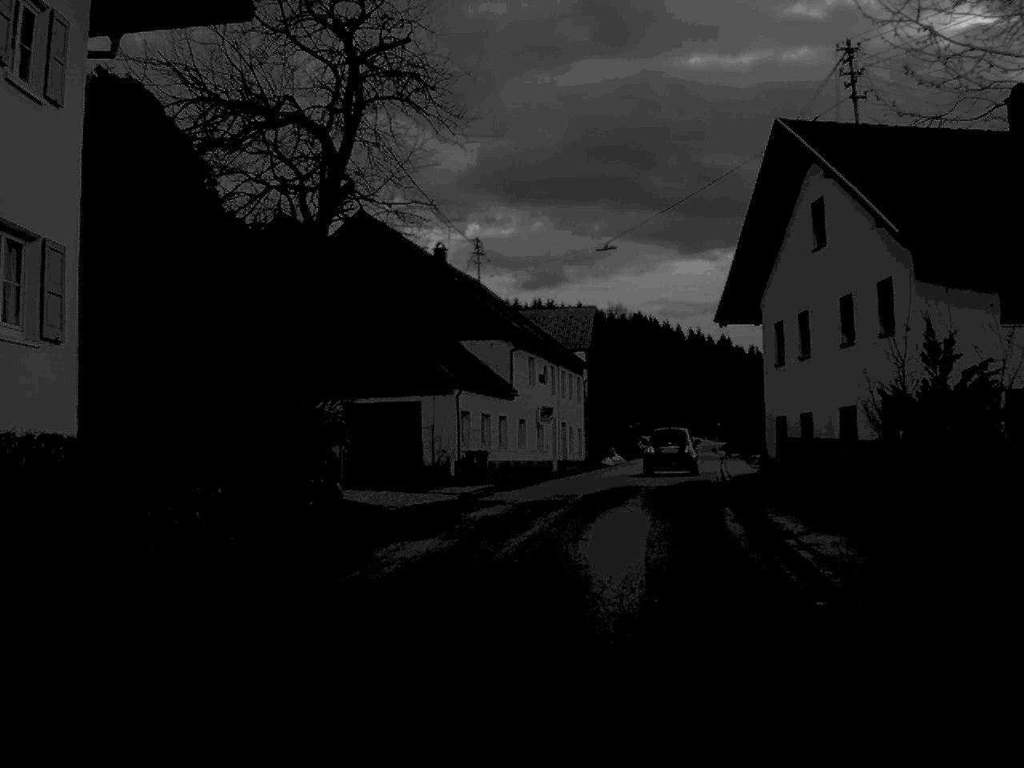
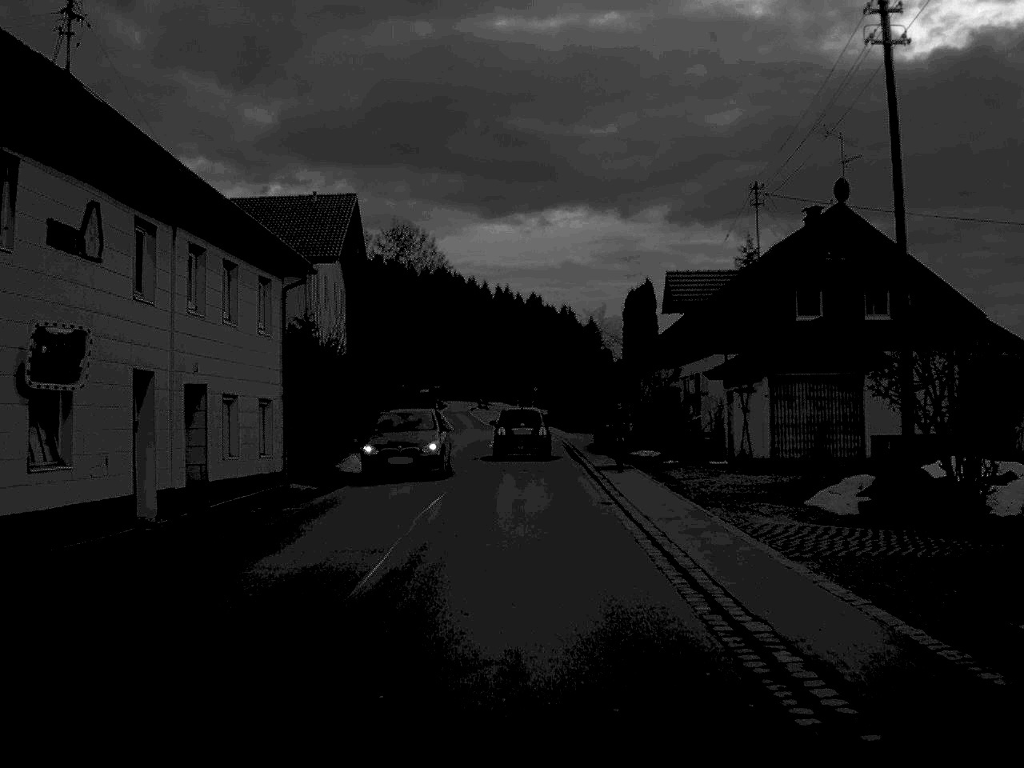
(+3.4, +33.4) m; +9°
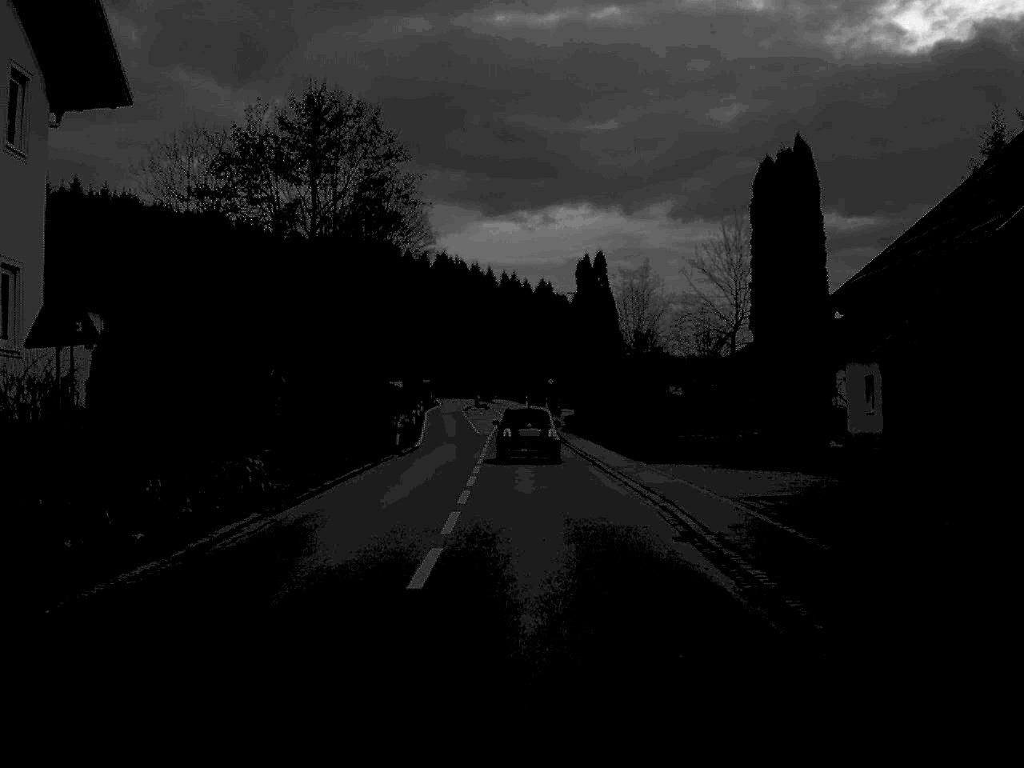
(-0.3, +37.6) m; 0°
